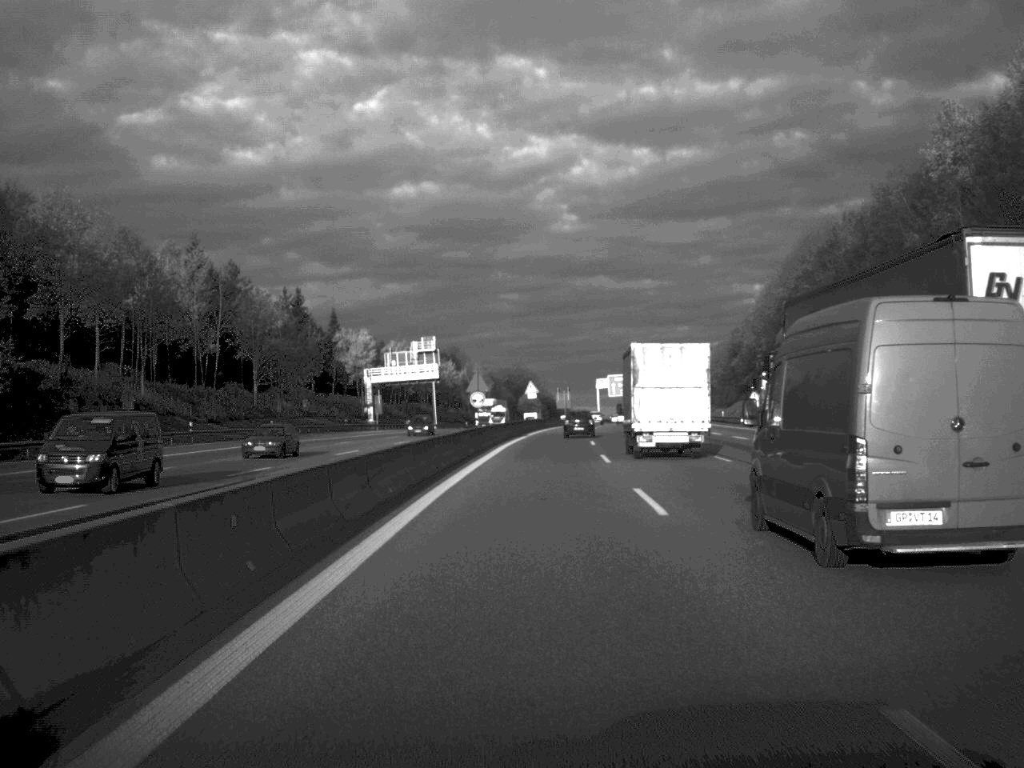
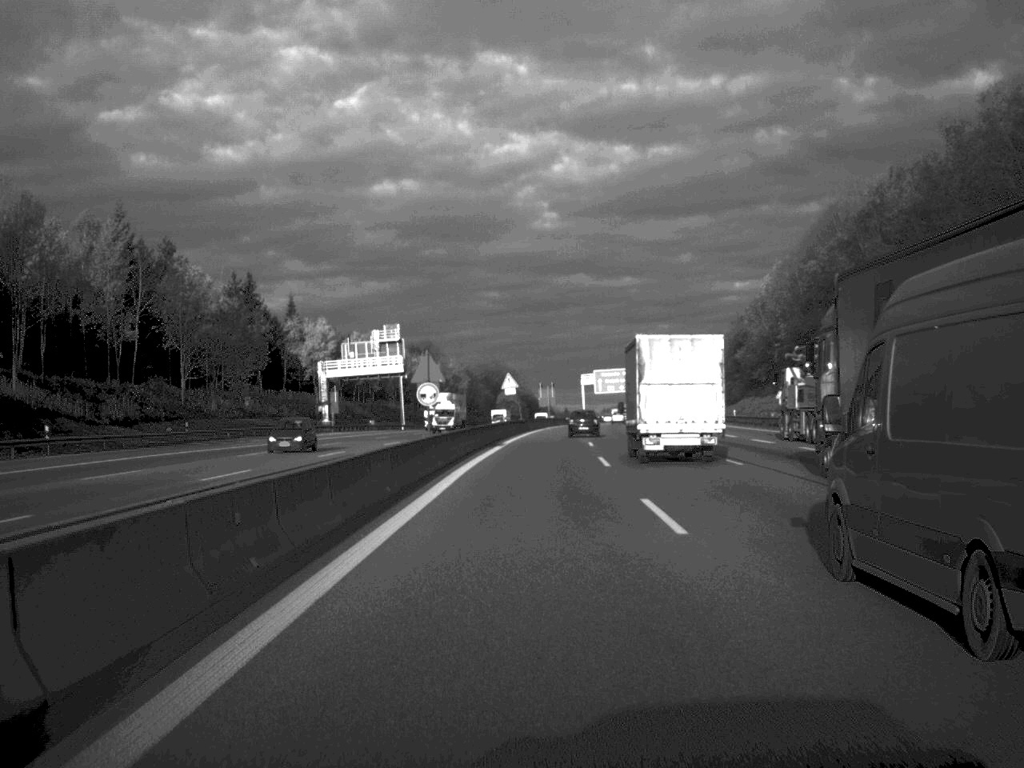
(+0.2, +20.8) m; +1°
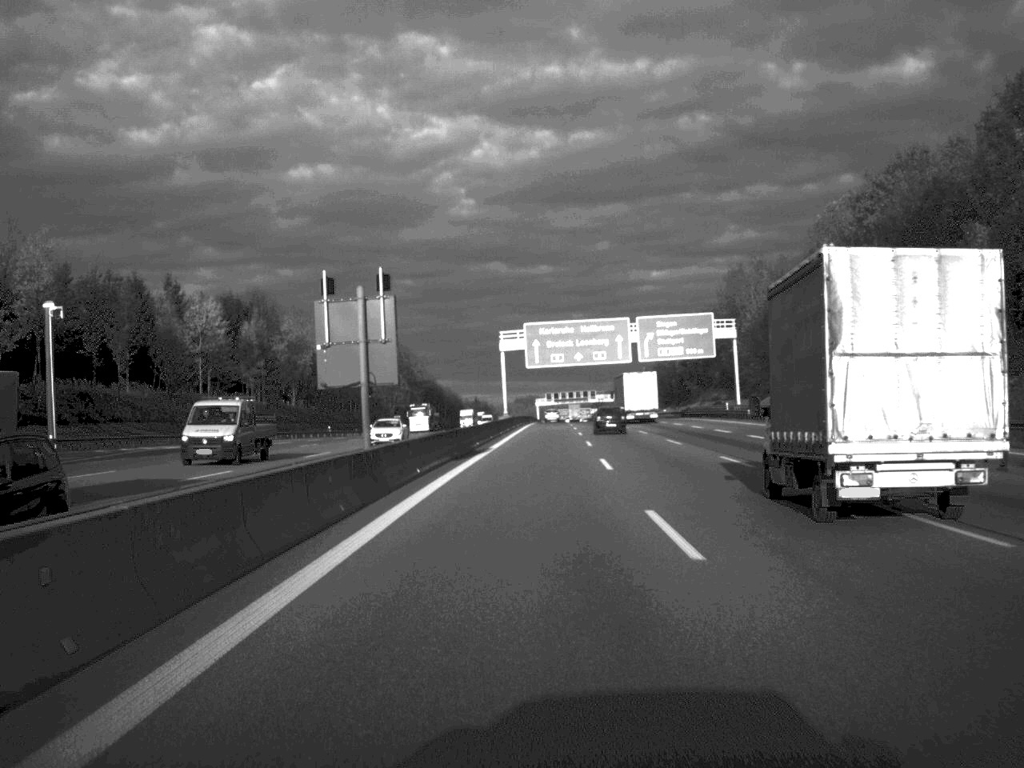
(+3.9, +109.1) m; +4°
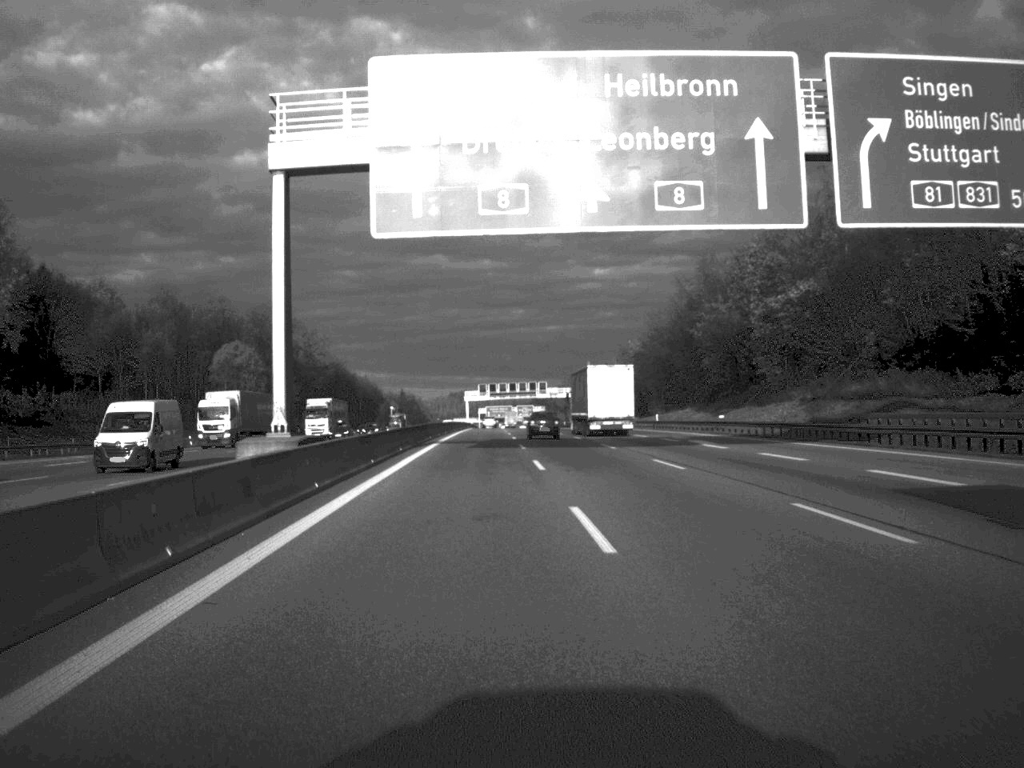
(+1.9, +88.2) m; +3°
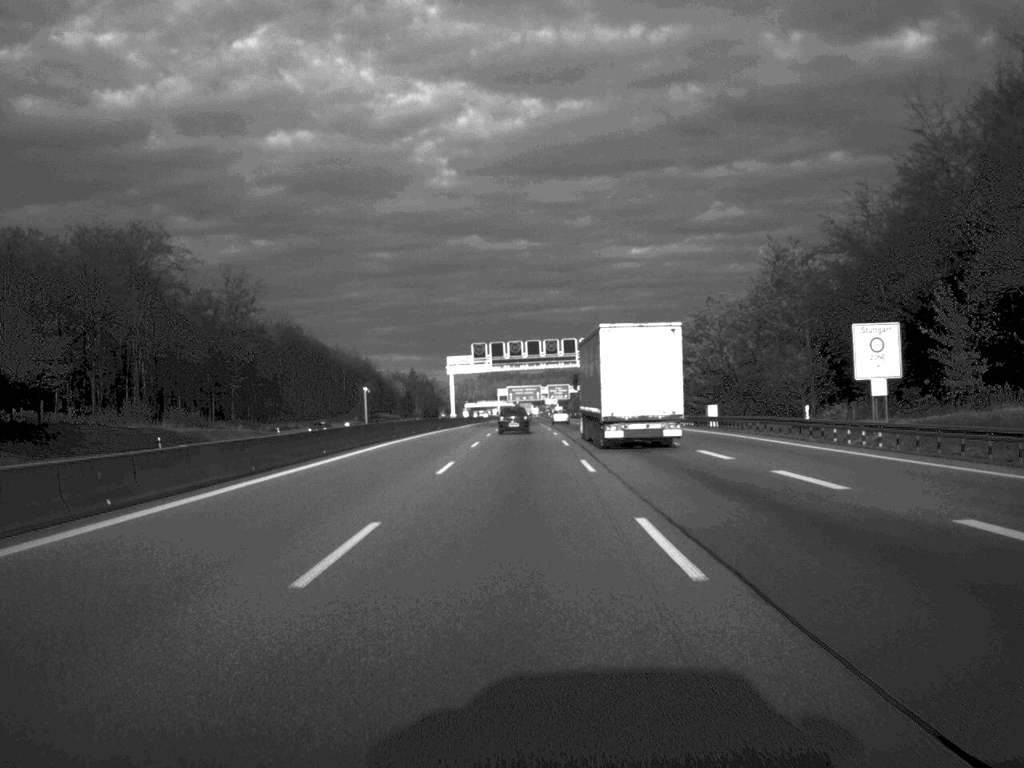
(-0.1, +109.0) m; -2°
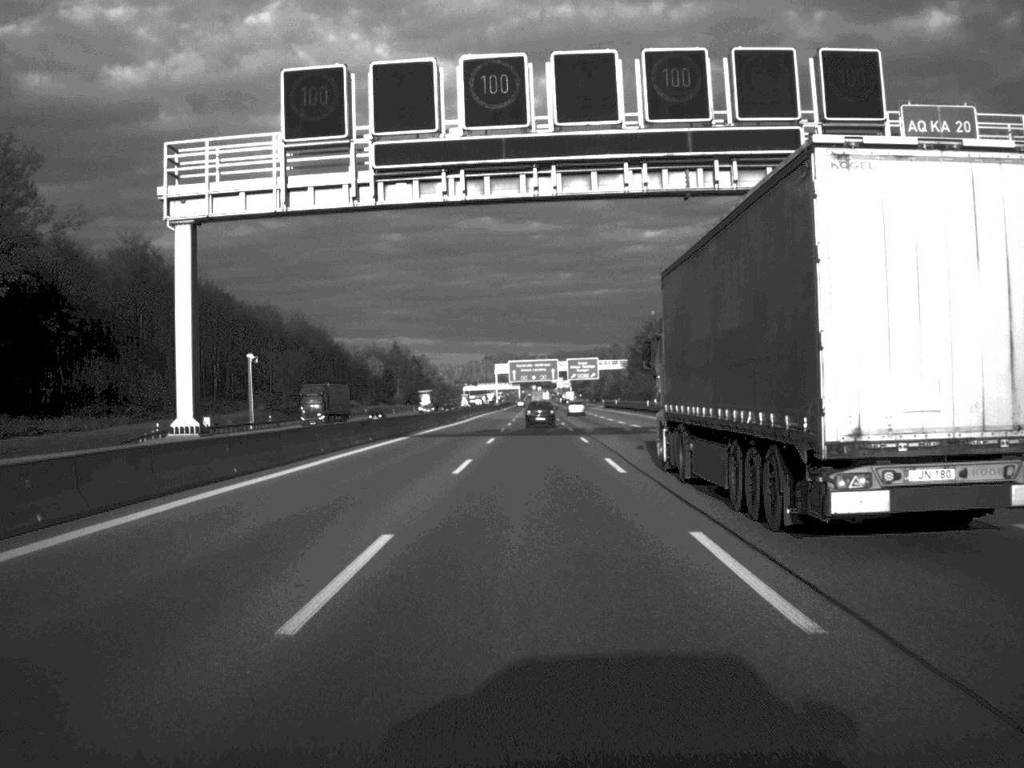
(-0.4, +108.9) m; 0°
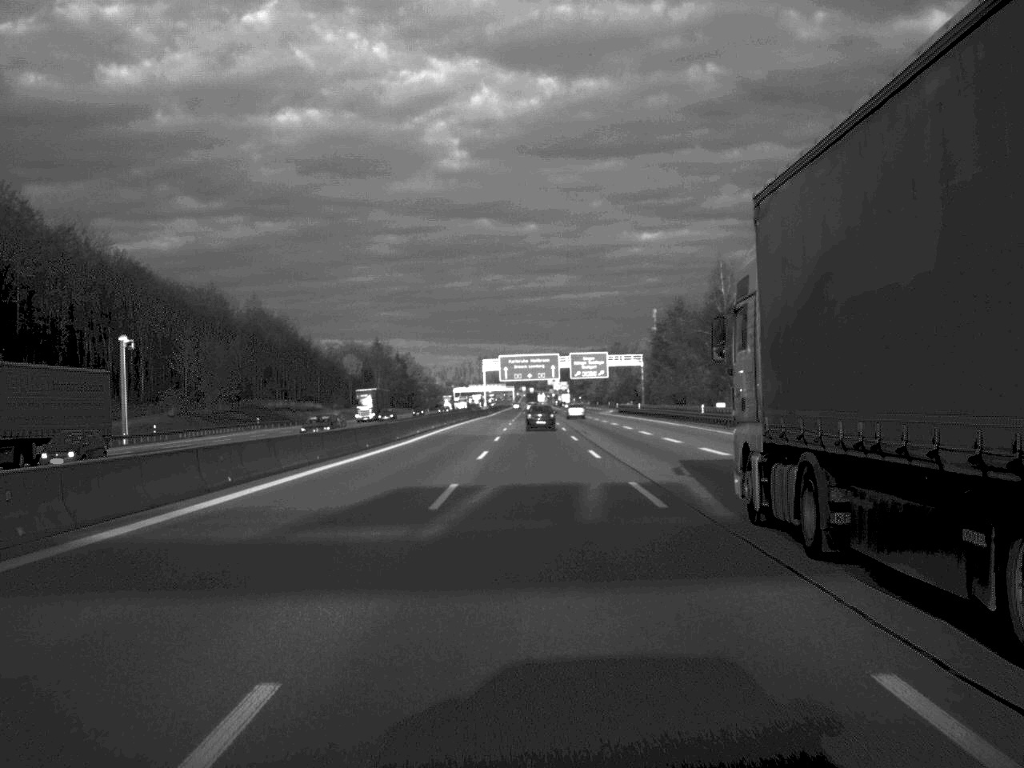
(+0.1, +43.6) m; 0°
